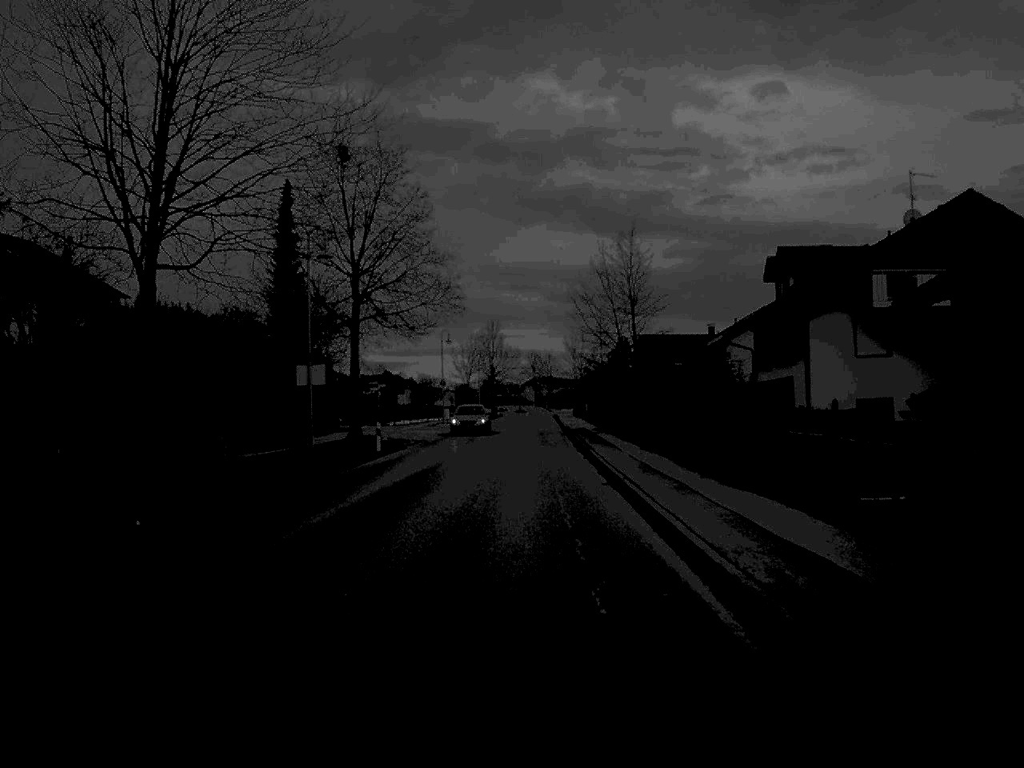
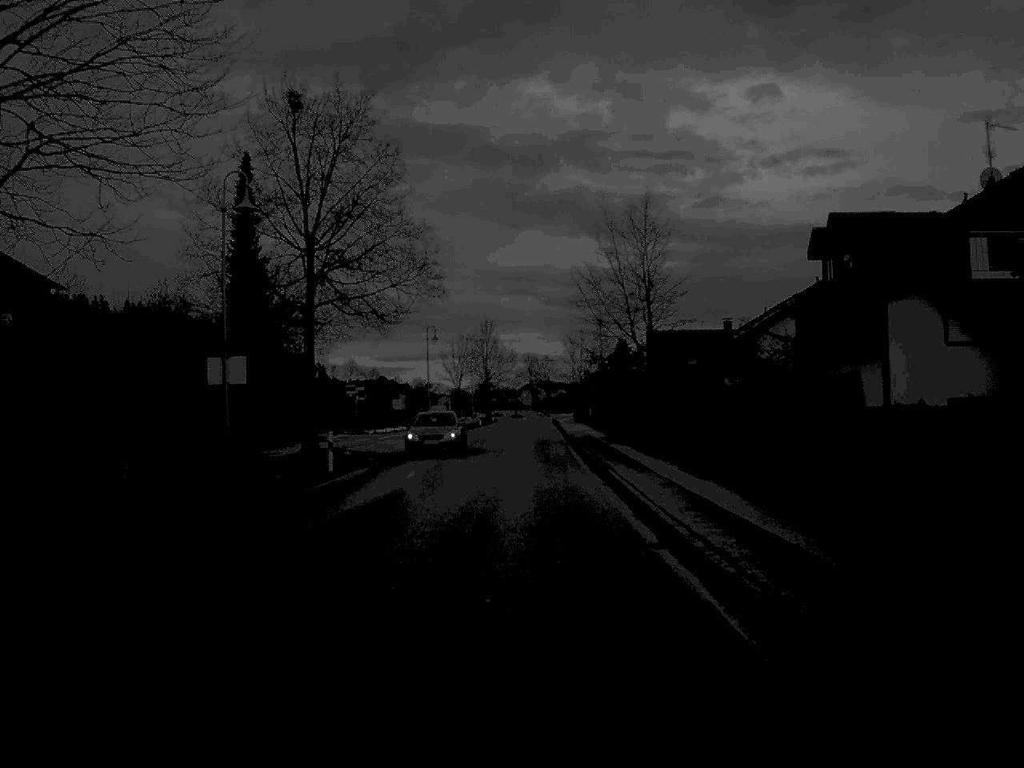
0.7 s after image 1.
(0.0, +10.3) m; 0°
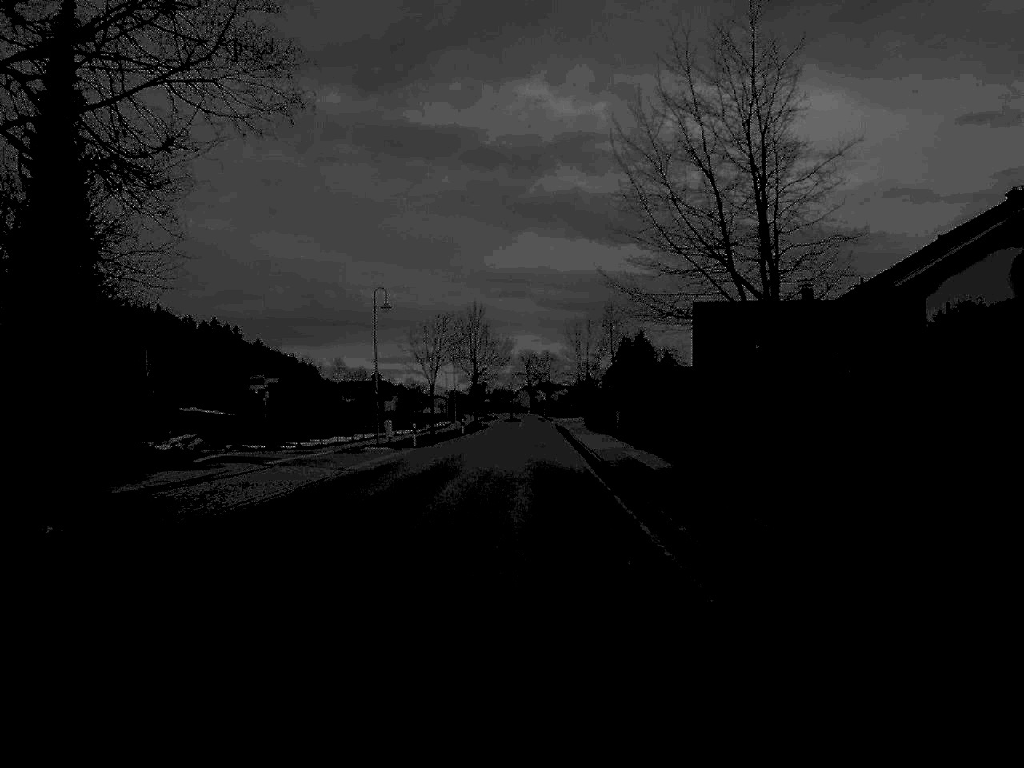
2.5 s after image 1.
(+0.1, +27.5) m; 0°
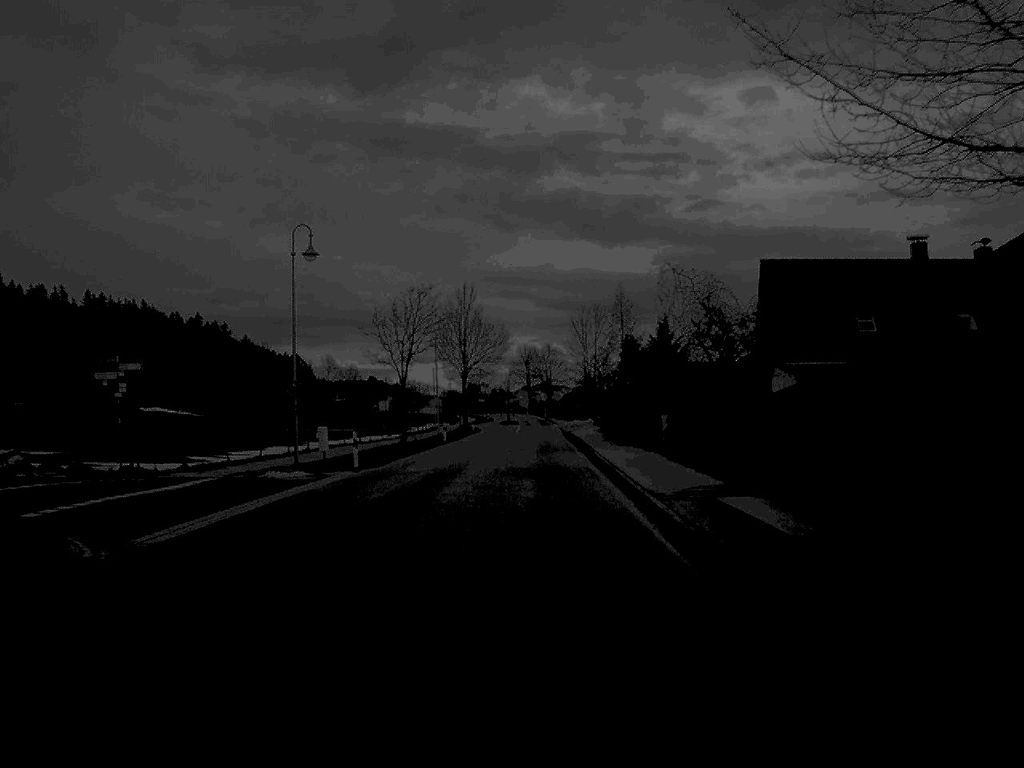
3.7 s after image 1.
(0.0, +19.4) m; 0°
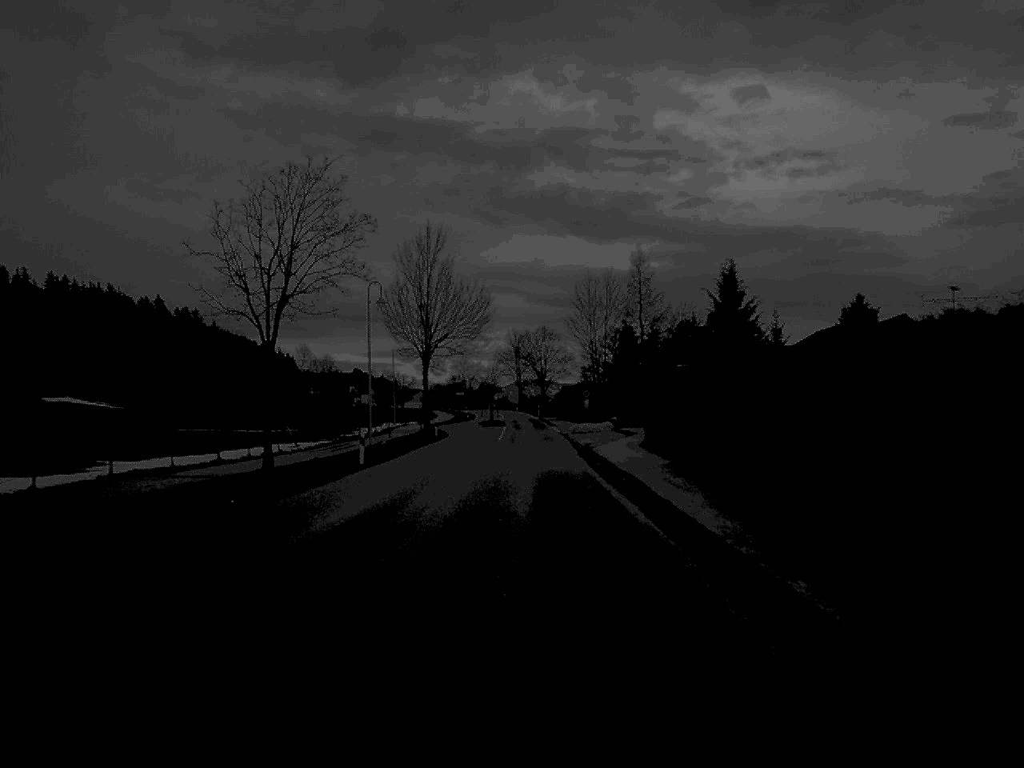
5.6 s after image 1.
(+0.1, +32.3) m; 0°
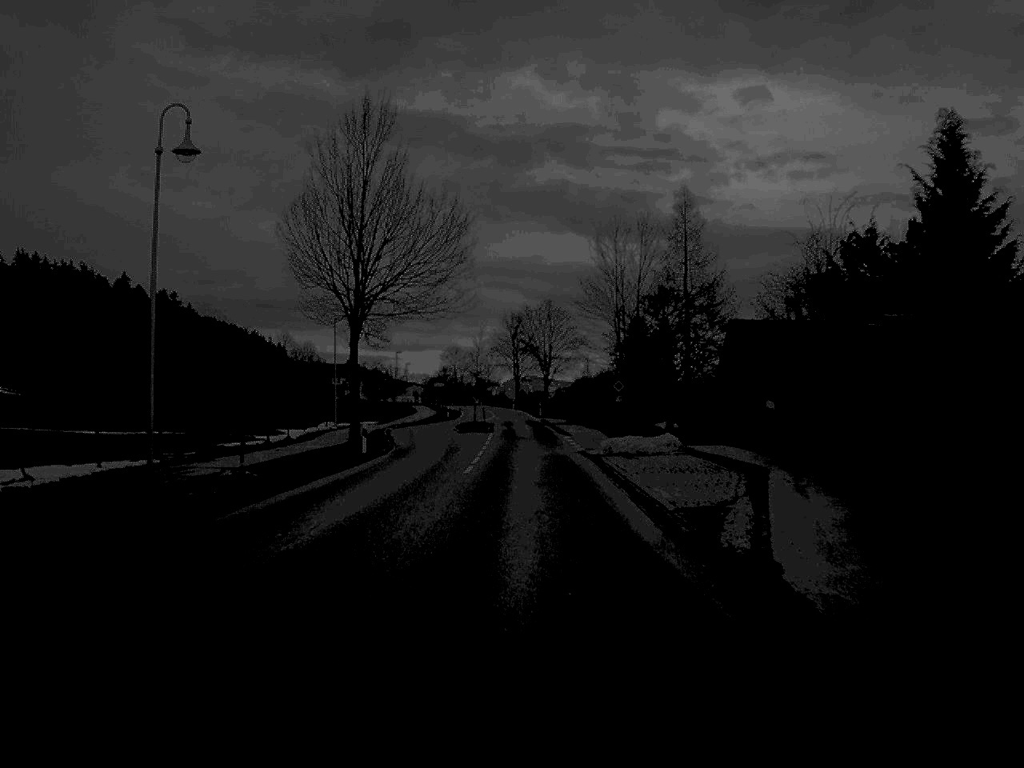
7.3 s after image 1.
(0.0, +30.6) m; 0°
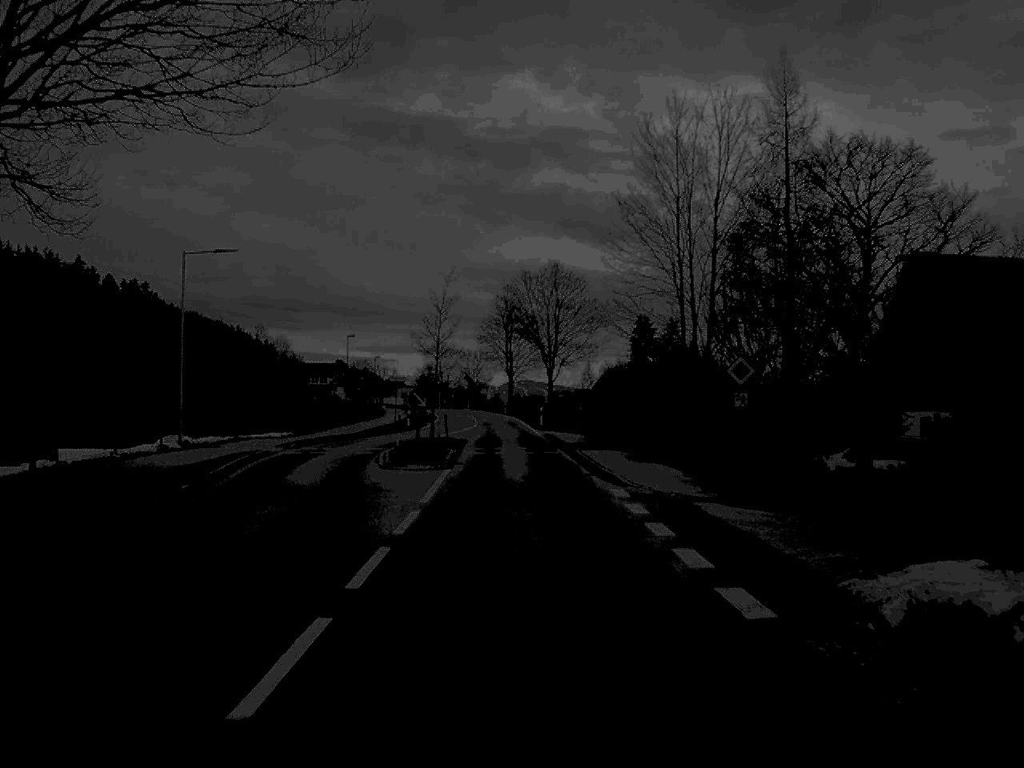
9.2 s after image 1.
(0.0, +31.5) m; 0°
